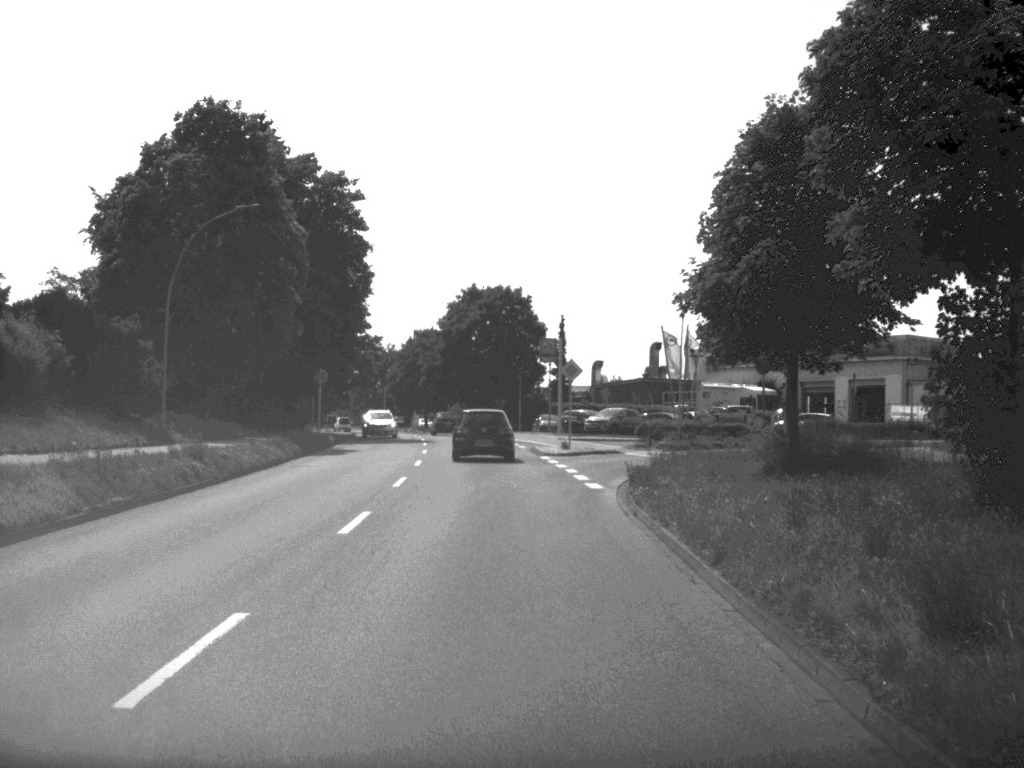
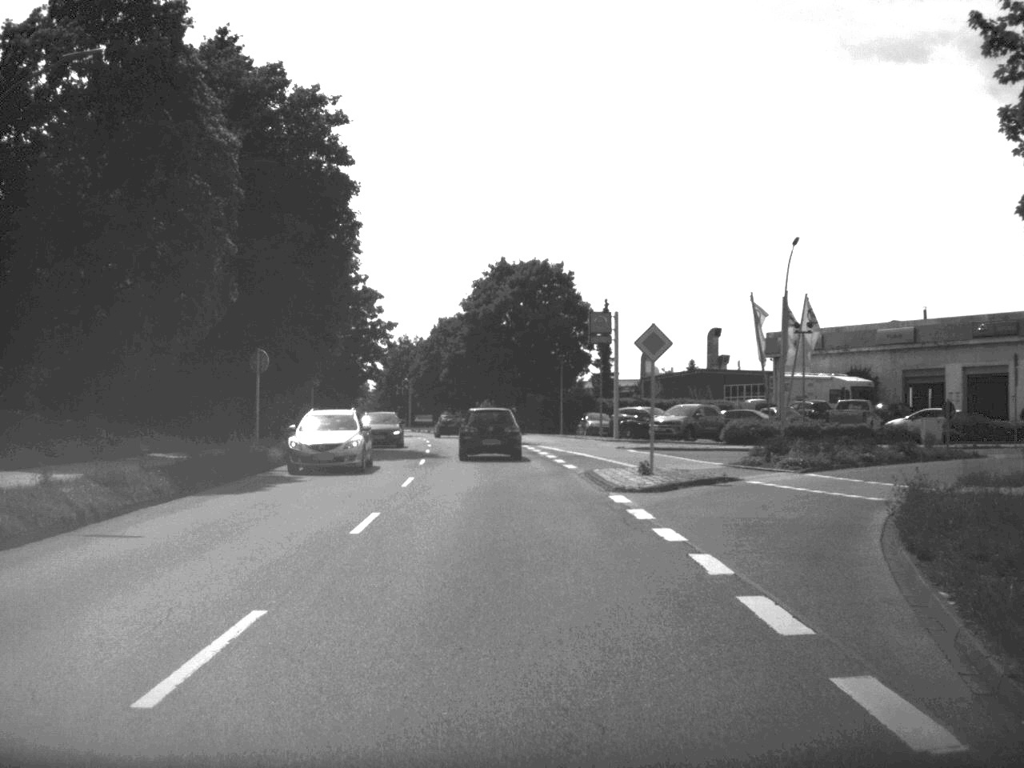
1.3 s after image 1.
(-0.3, +17.7) m; -2°
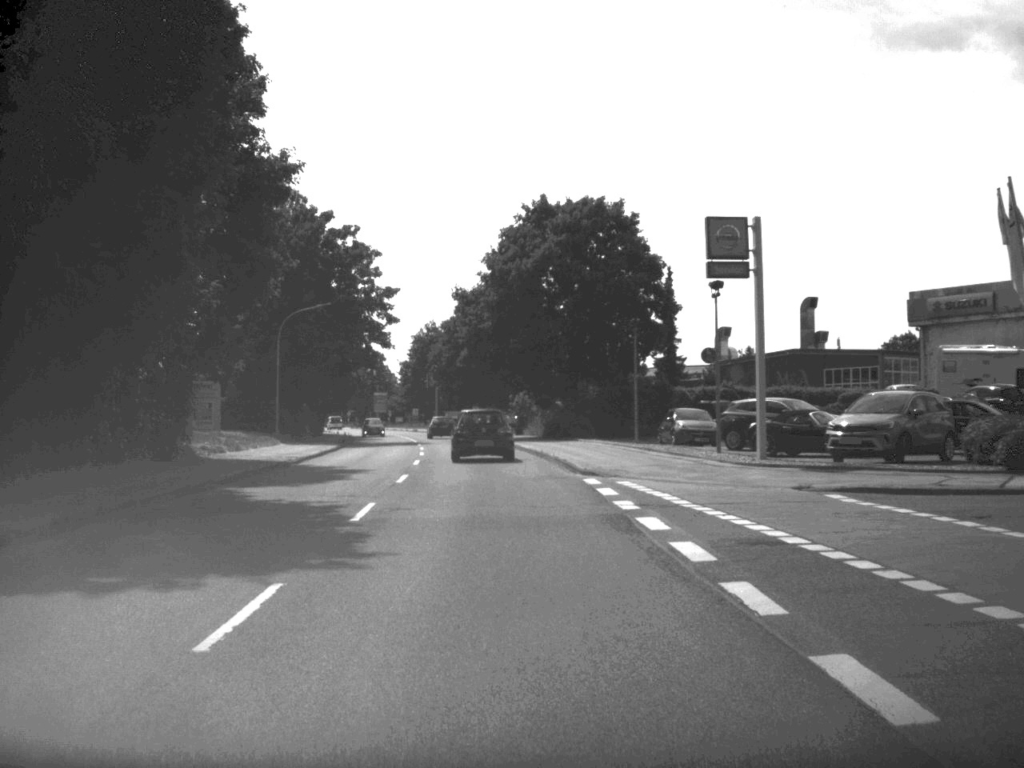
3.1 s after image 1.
(-0.4, +25.3) m; -2°
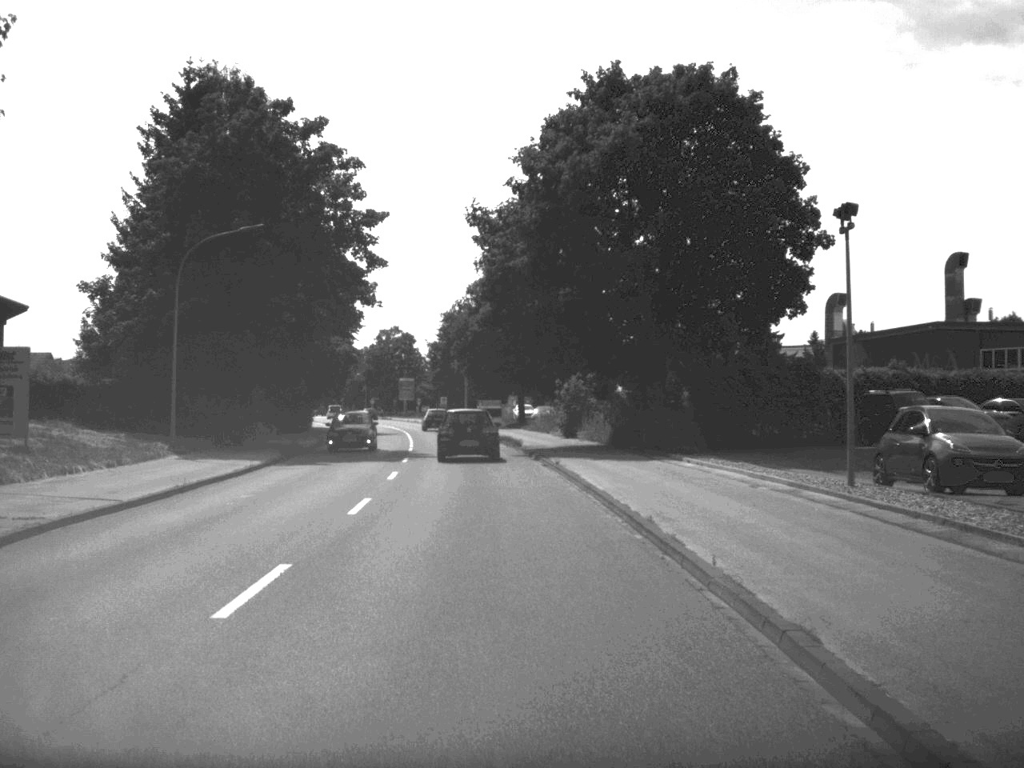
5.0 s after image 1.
(-0.4, +25.3) m; -2°
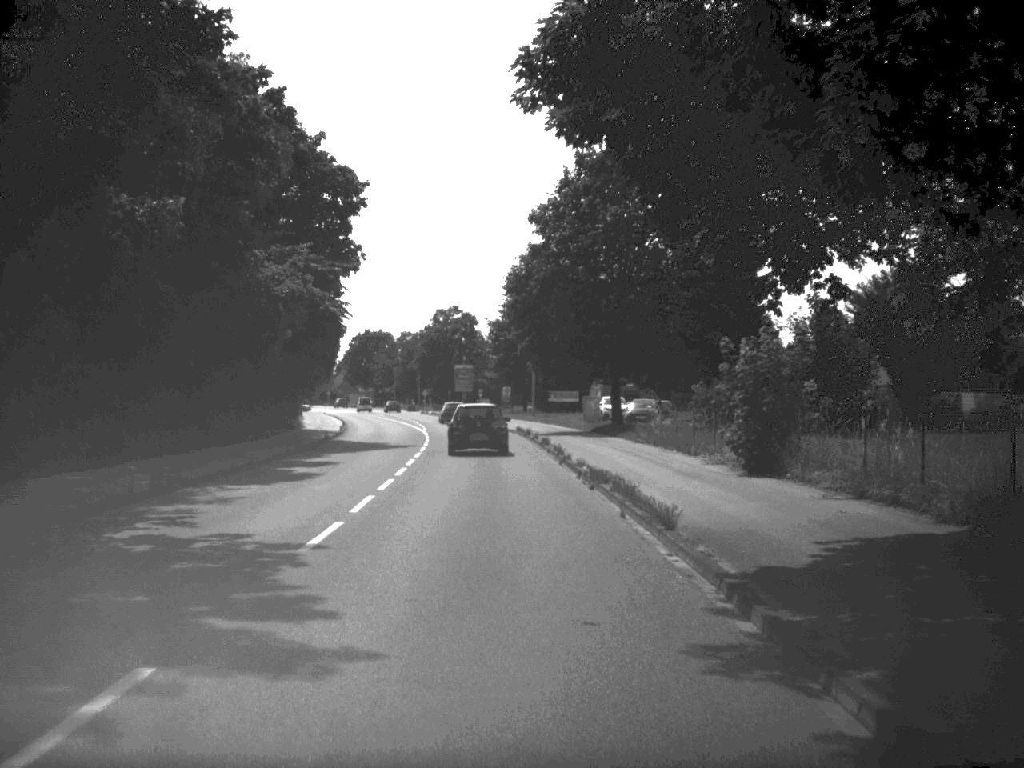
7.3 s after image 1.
(-0.9, +31.4) m; -3°
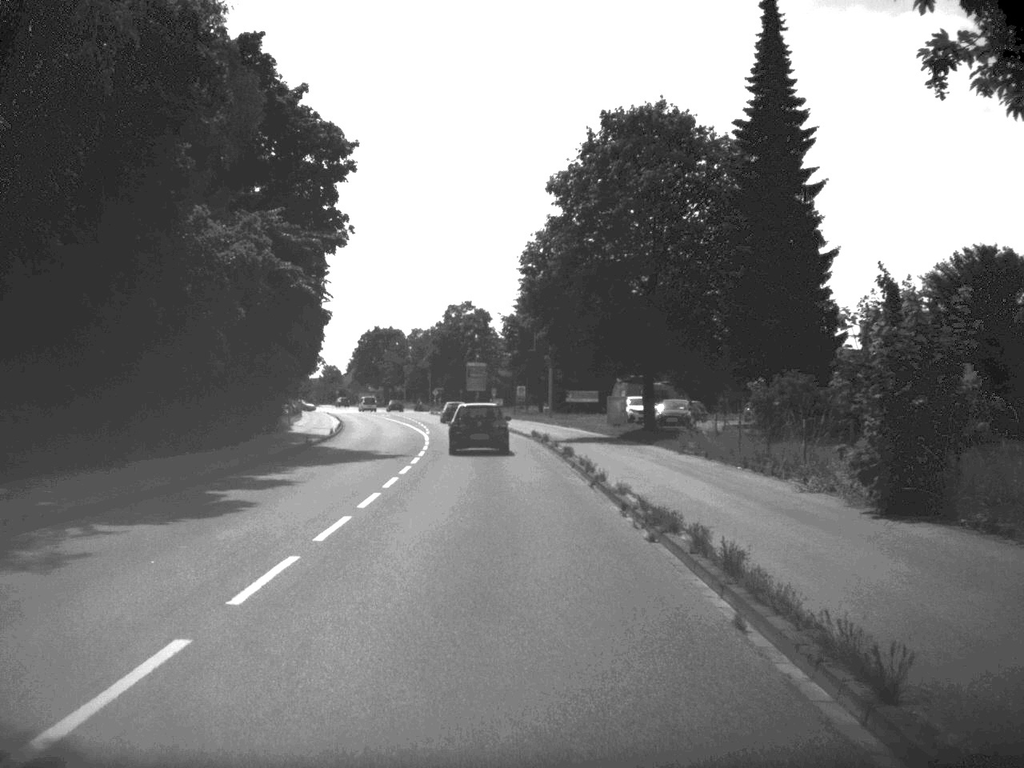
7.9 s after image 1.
(-0.1, +8.1) m; -1°
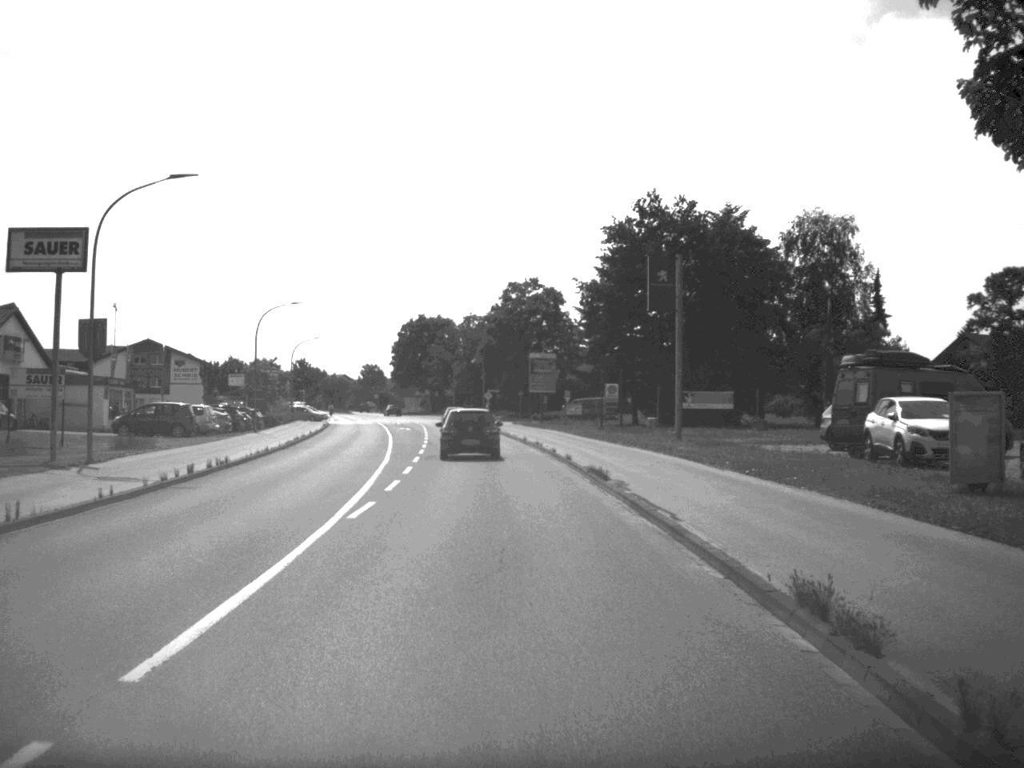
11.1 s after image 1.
(-1.1, +42.3) m; -3°
